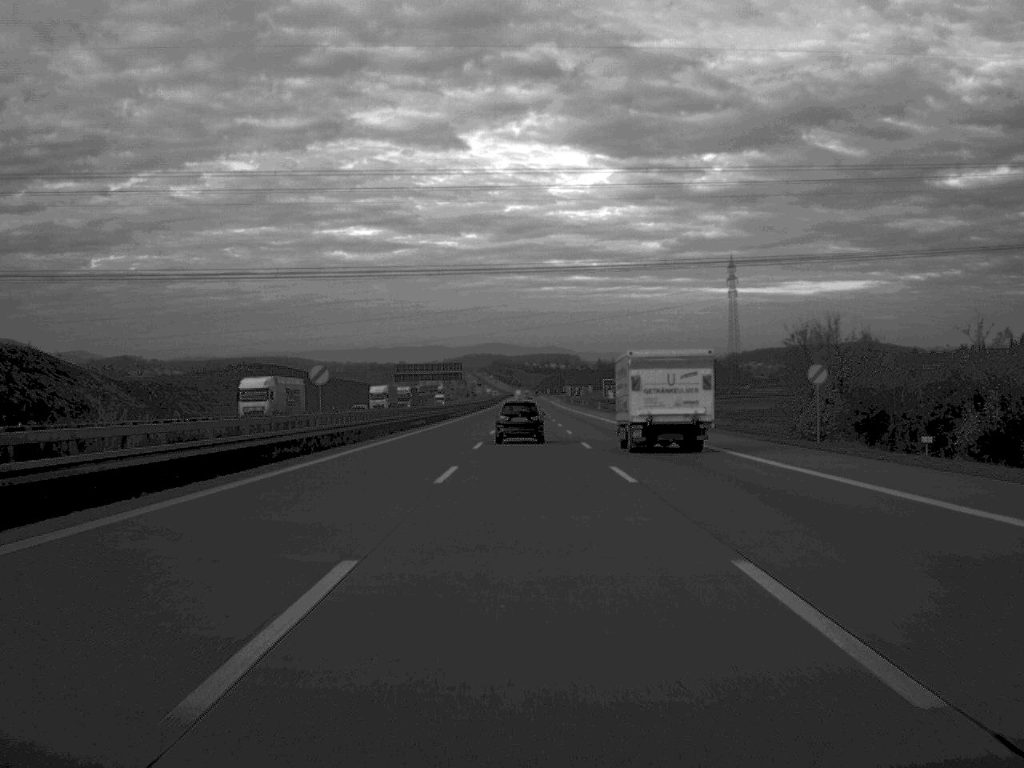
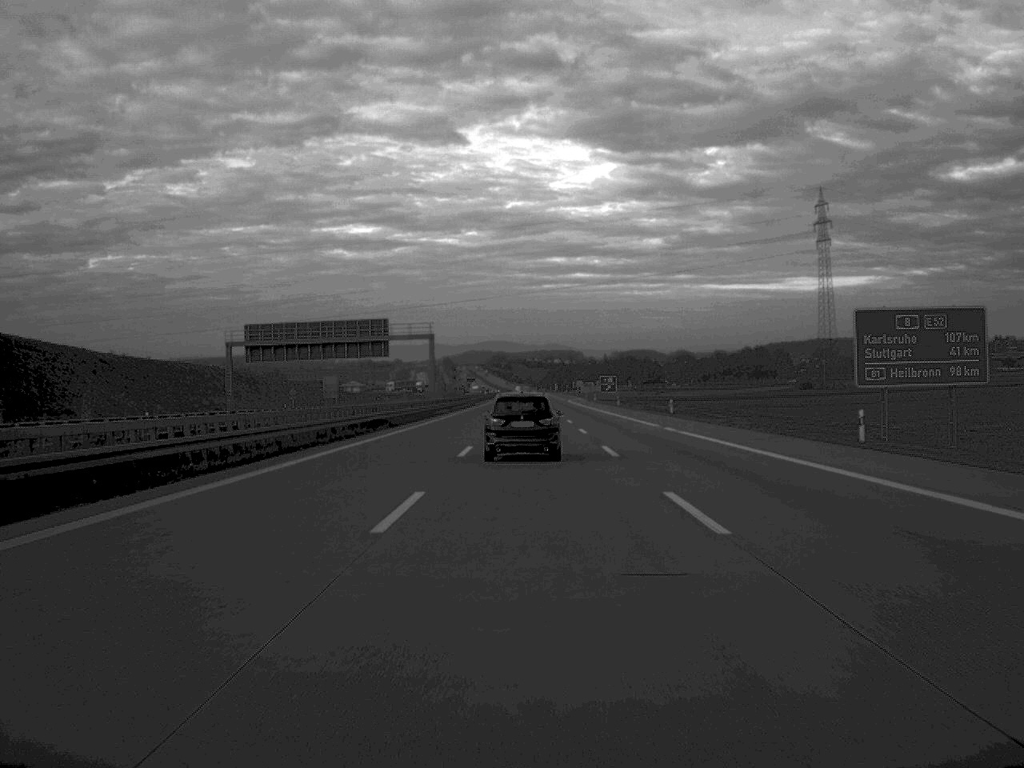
(0.0, +134.5) m; 0°
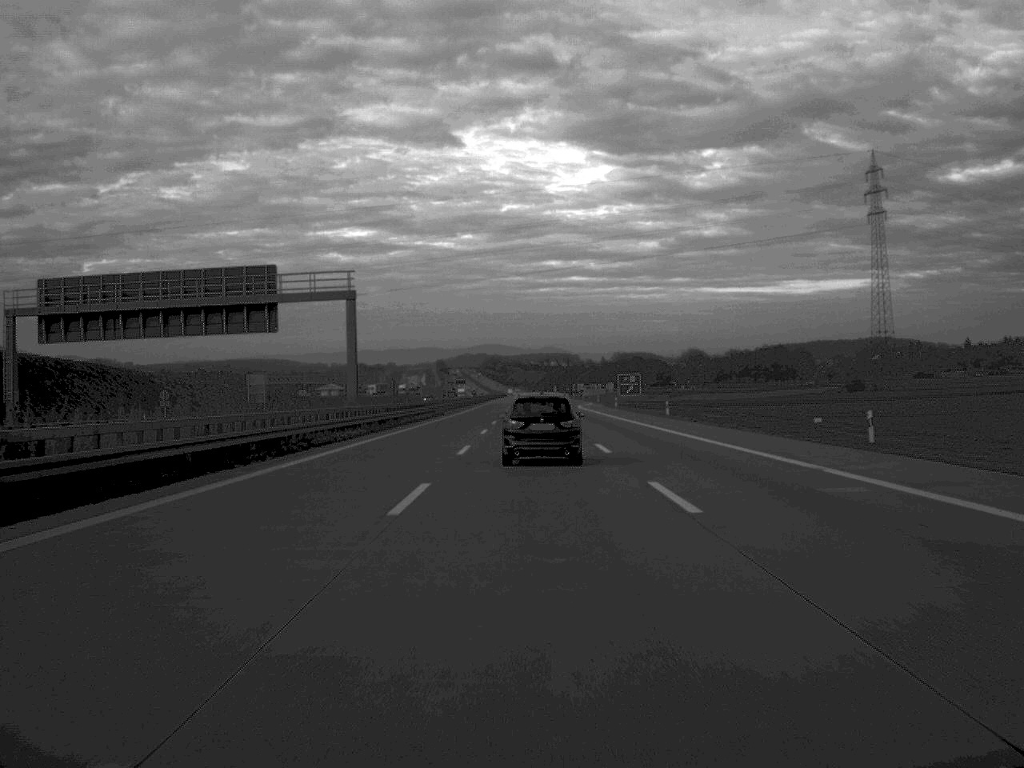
(+0.1, +51.7) m; 0°
